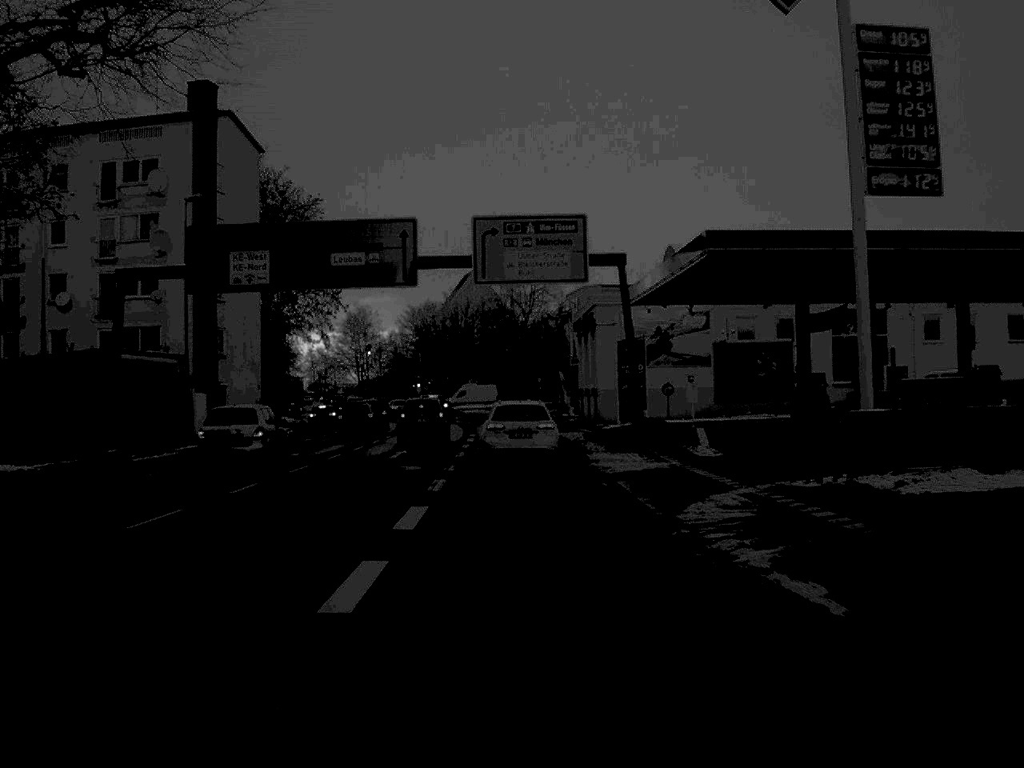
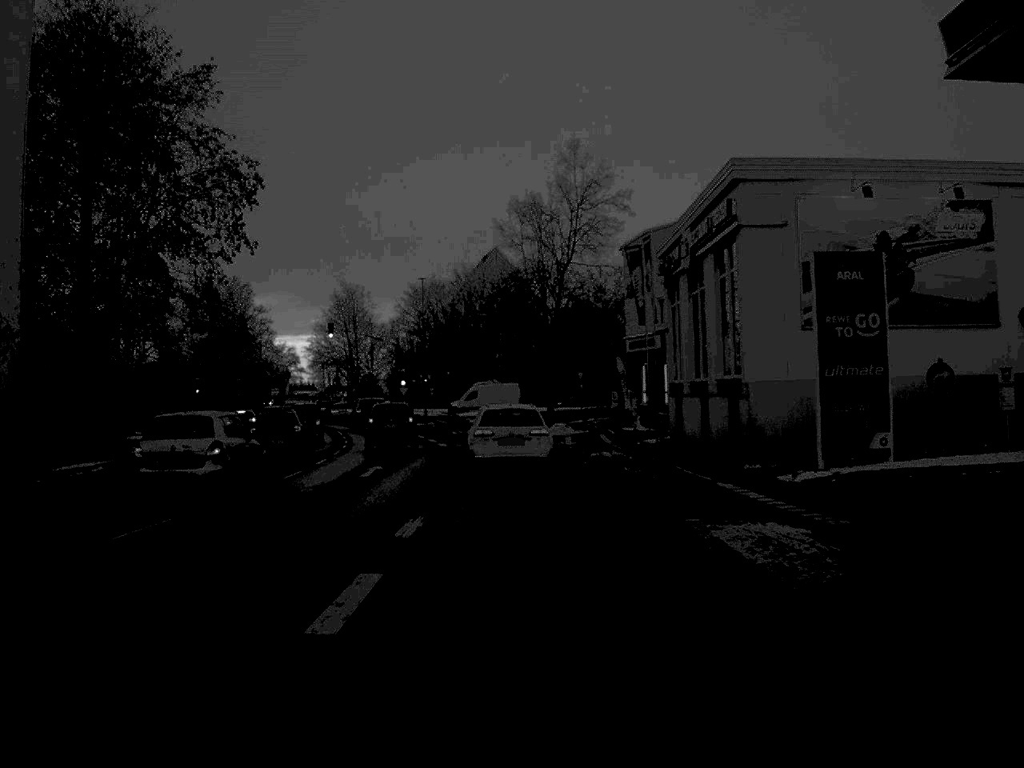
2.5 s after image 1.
(-0.4, +36.5) m; -1°
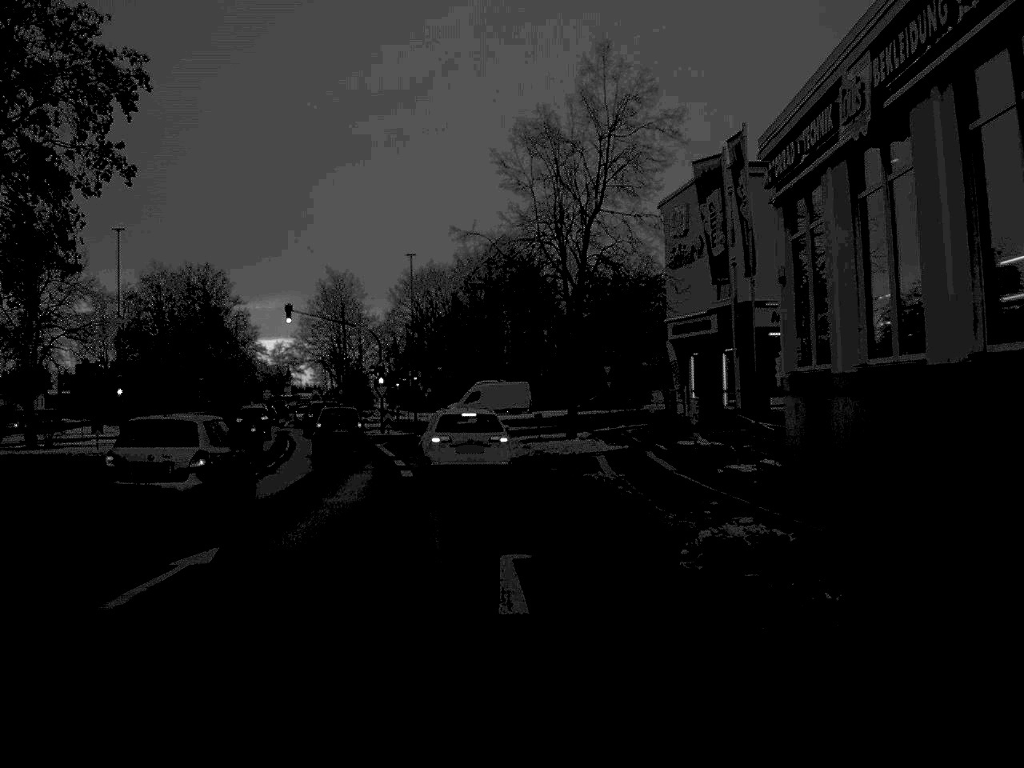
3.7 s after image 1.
(0.0, +17.0) m; 0°
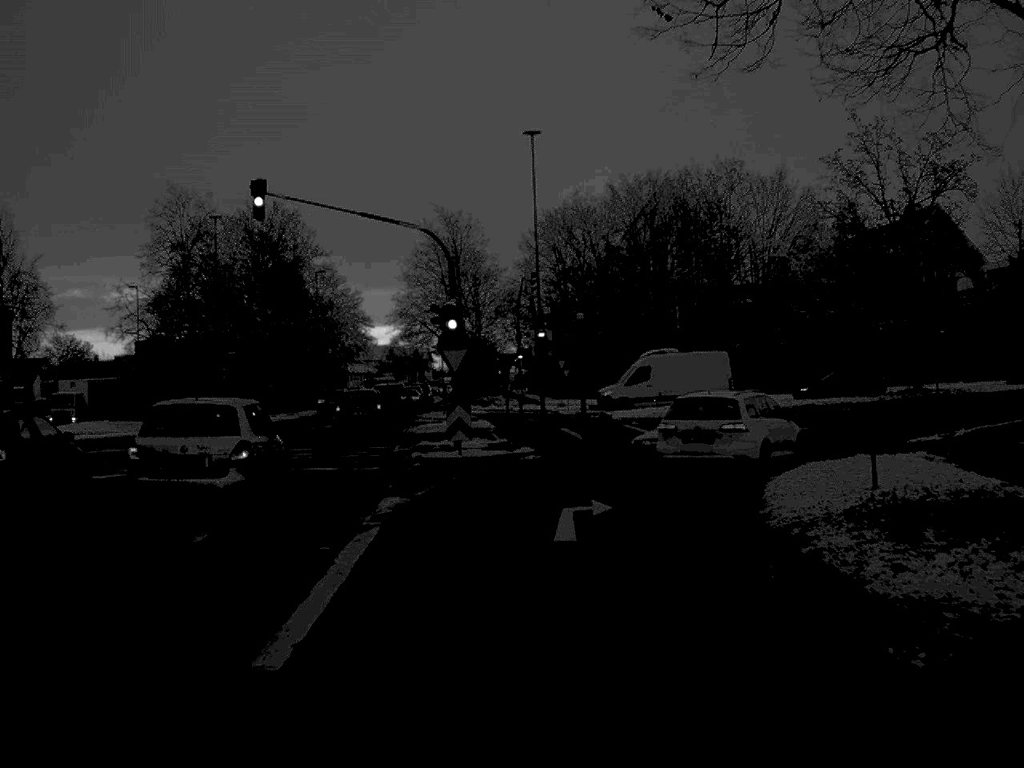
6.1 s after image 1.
(-1.7, +32.5) m; -7°
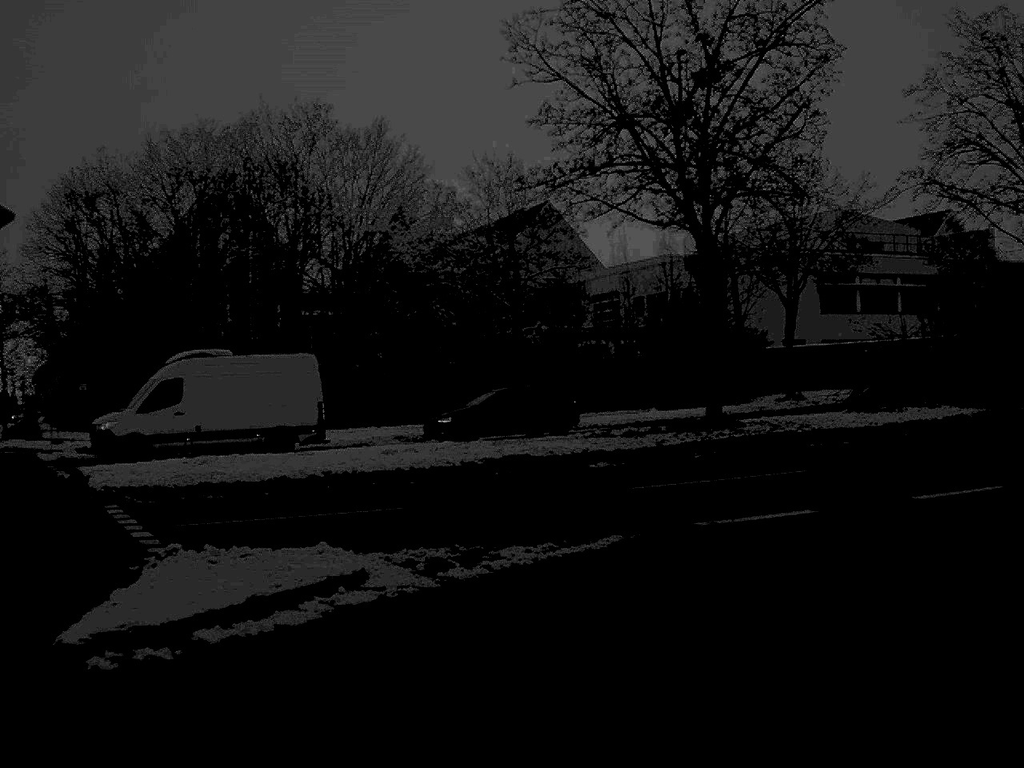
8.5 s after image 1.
(+2.3, +23.2) m; +21°
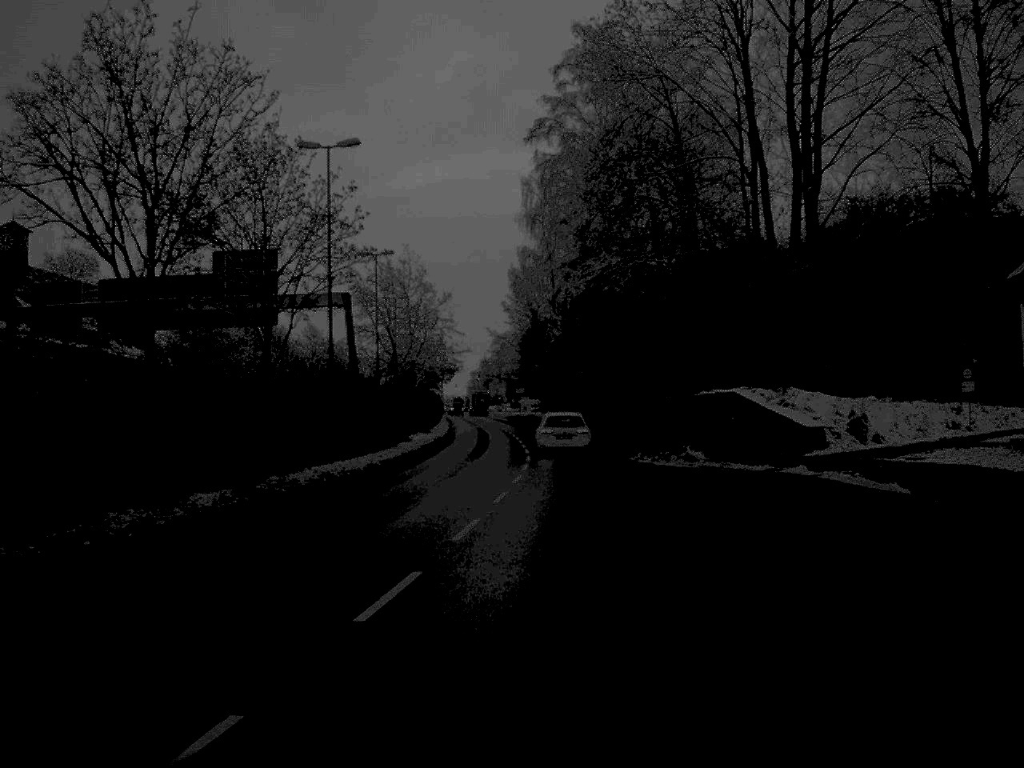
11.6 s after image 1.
(+14.1, +21.7) m; +59°
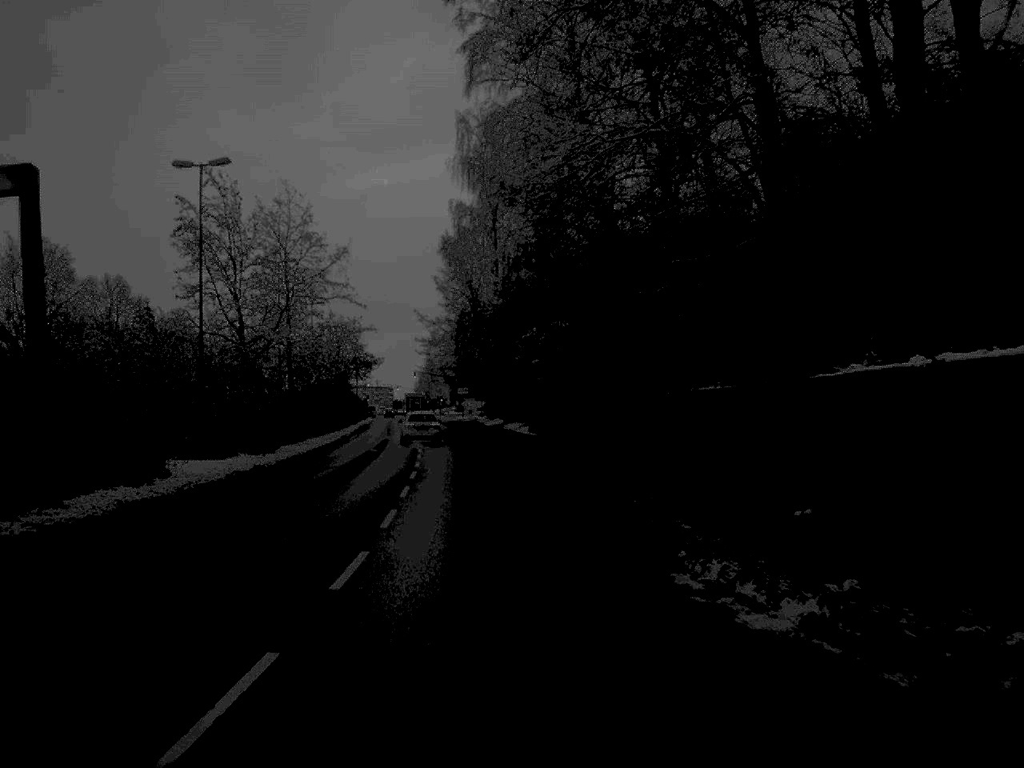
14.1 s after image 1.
(+1.2, +28.0) m; +2°
